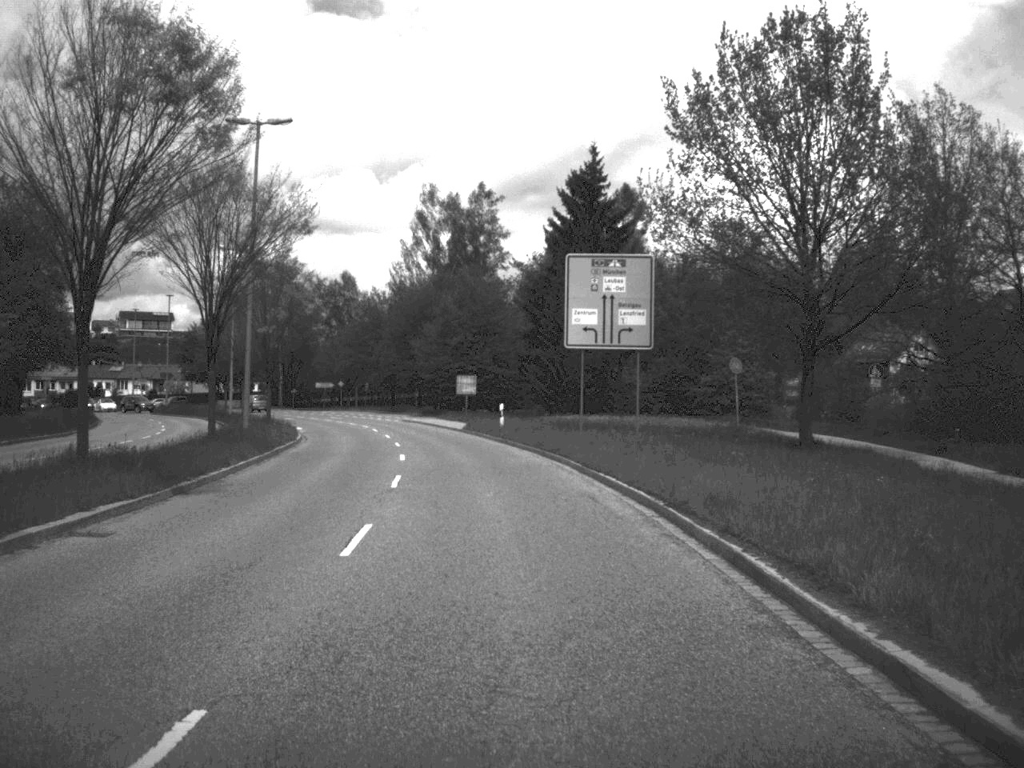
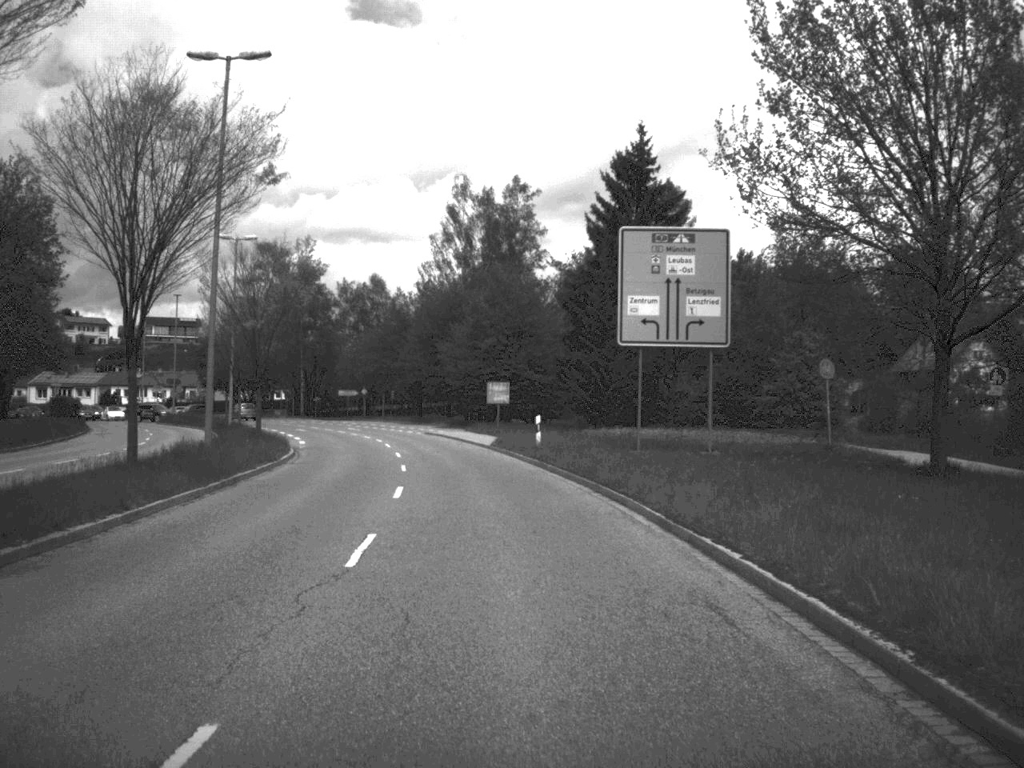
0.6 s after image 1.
(-0.1, +9.0) m; -2°
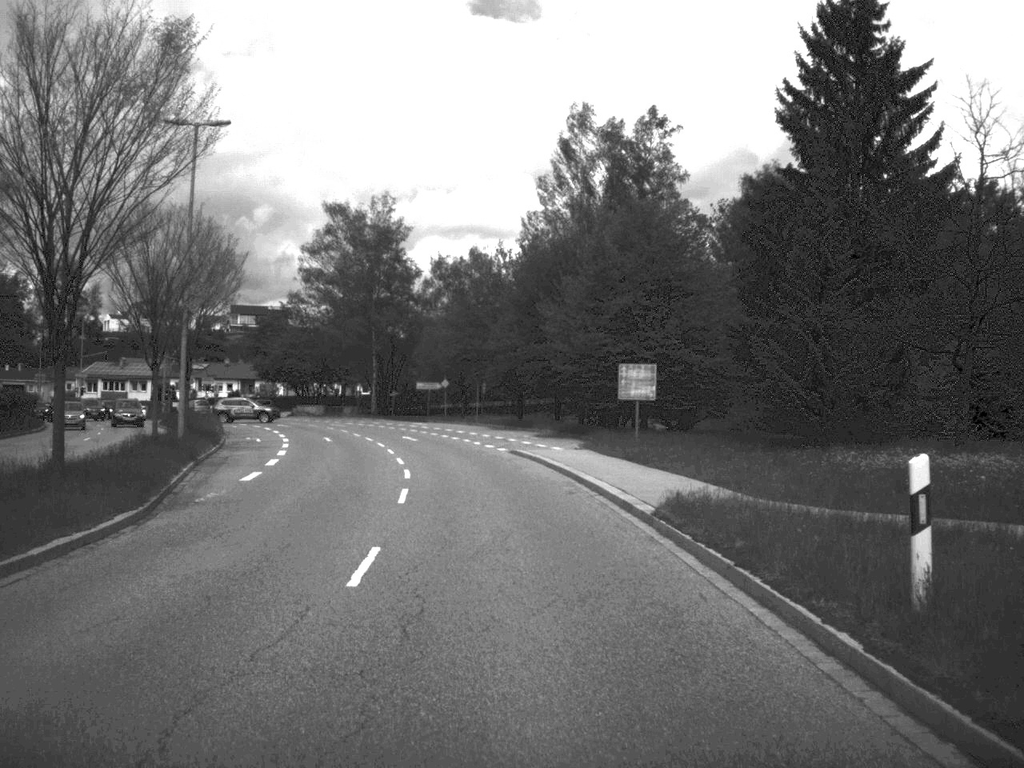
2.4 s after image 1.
(-1.3, +27.7) m; -5°
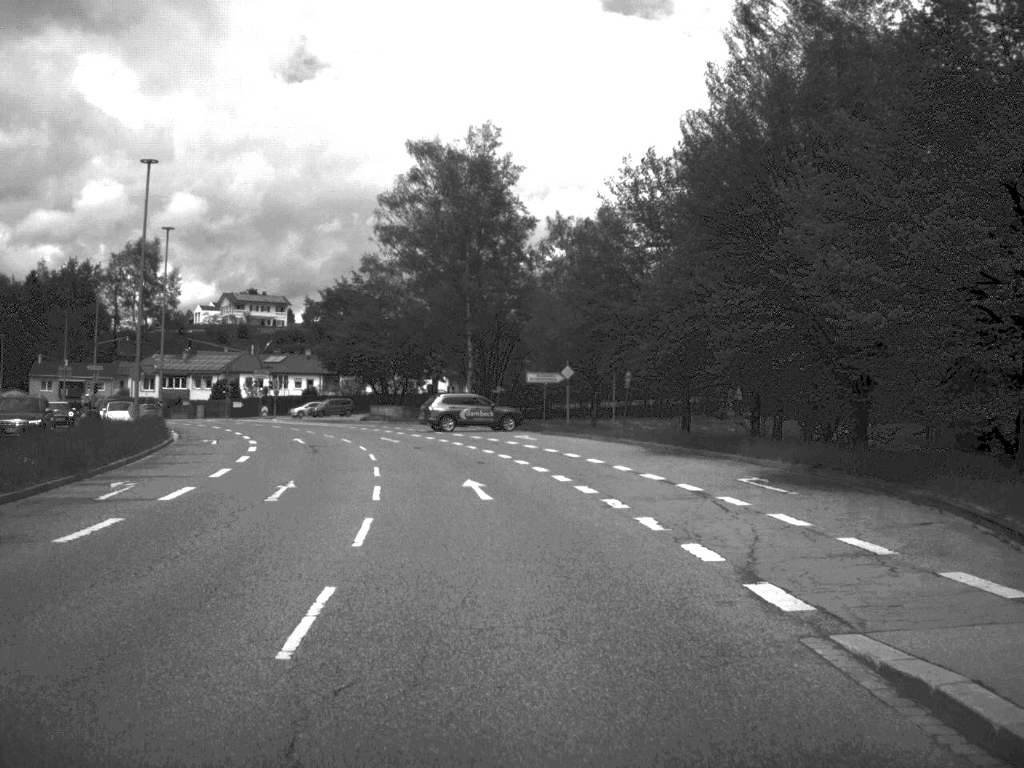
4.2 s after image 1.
(-1.5, +29.9) m; -6°
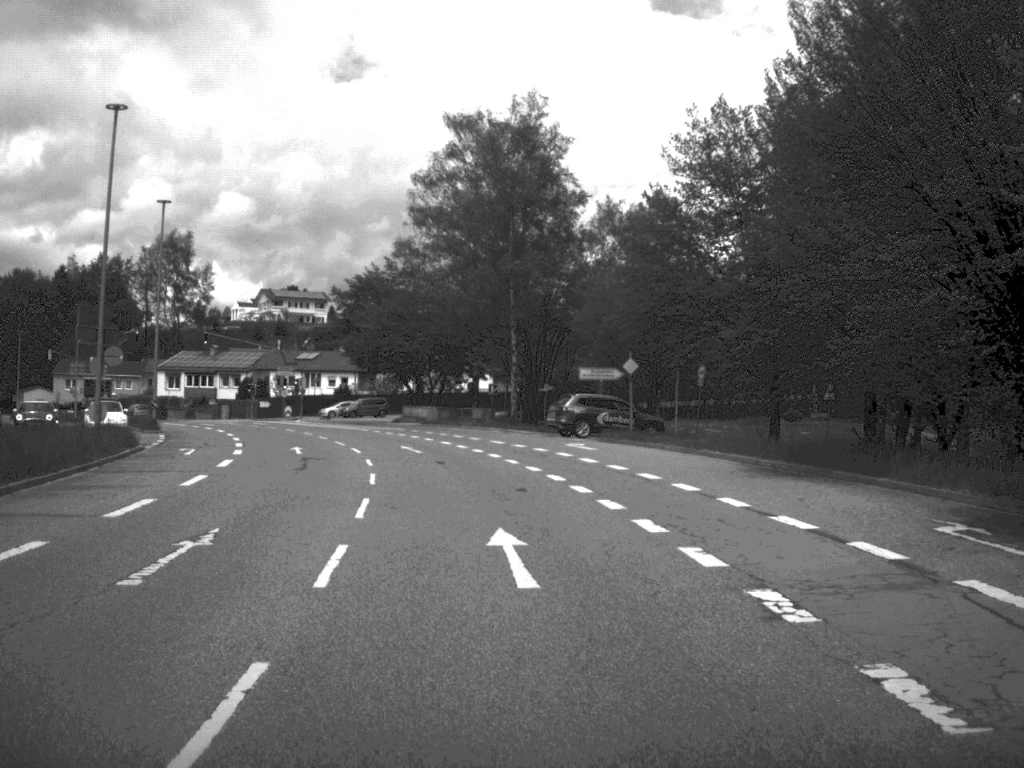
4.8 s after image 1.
(-0.2, +9.2) m; -2°
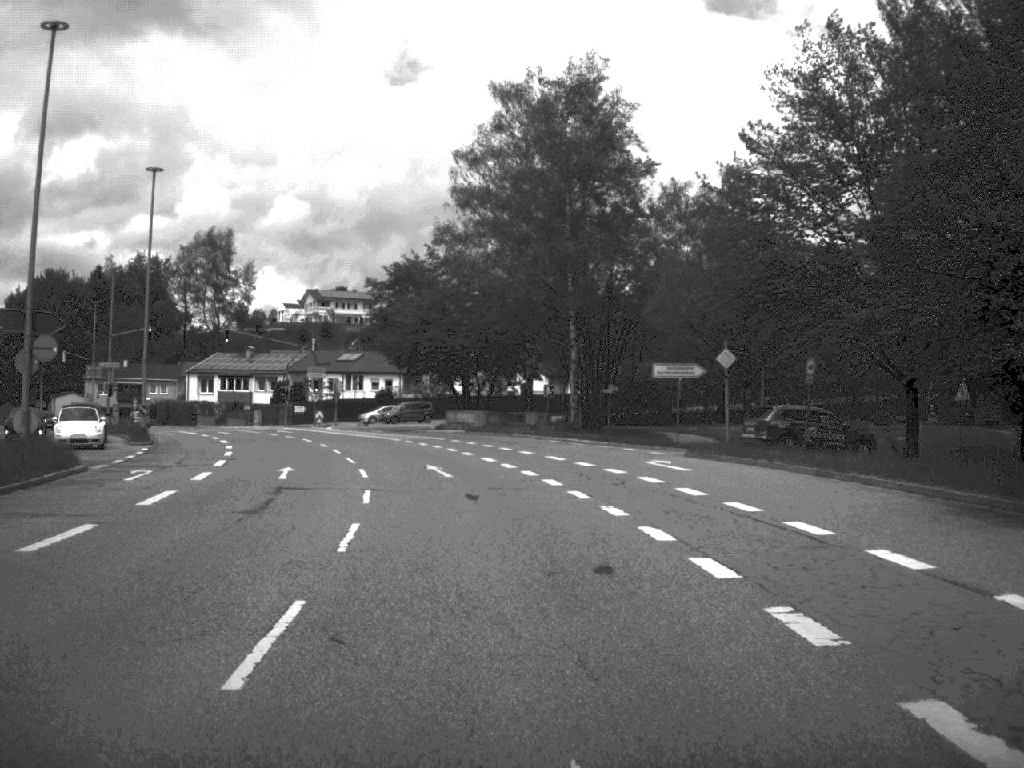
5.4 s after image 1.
(-0.2, +9.7) m; -3°
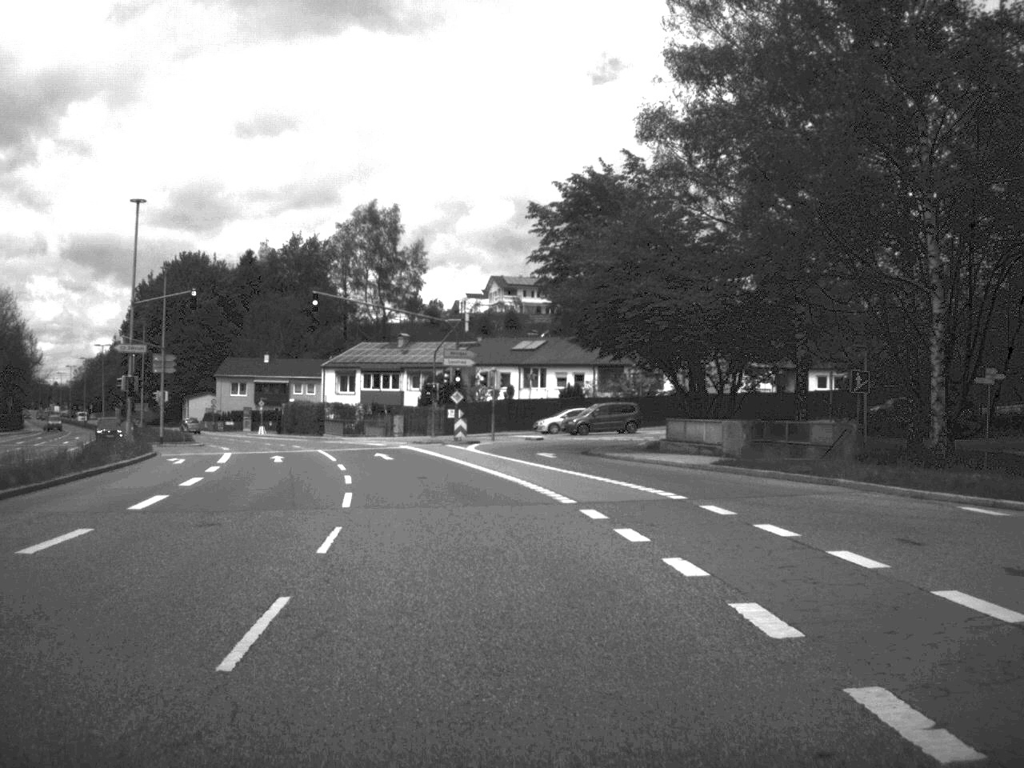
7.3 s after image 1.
(-2.3, +29.7) m; -9°
